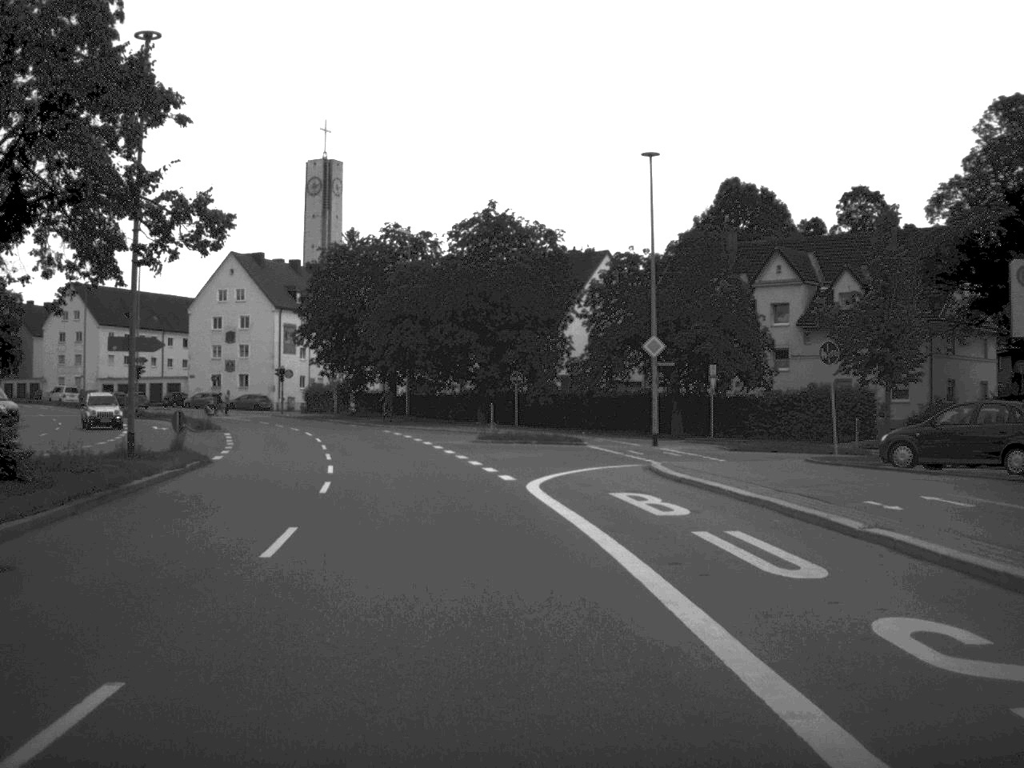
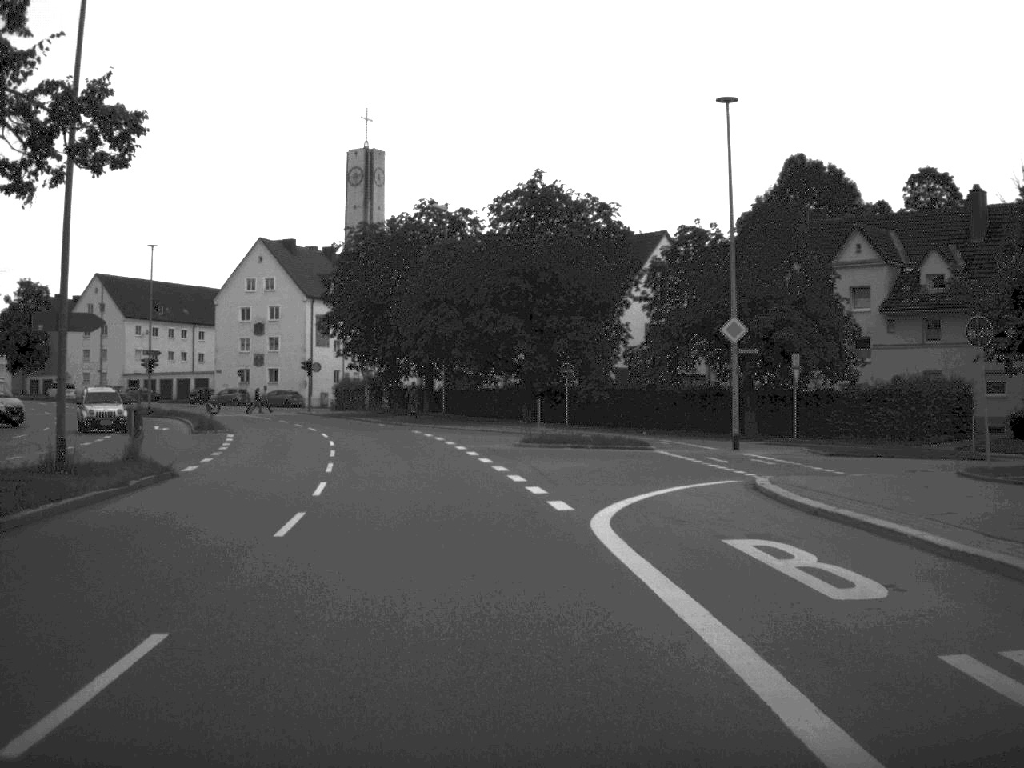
(-0.1, +7.6) m; -2°
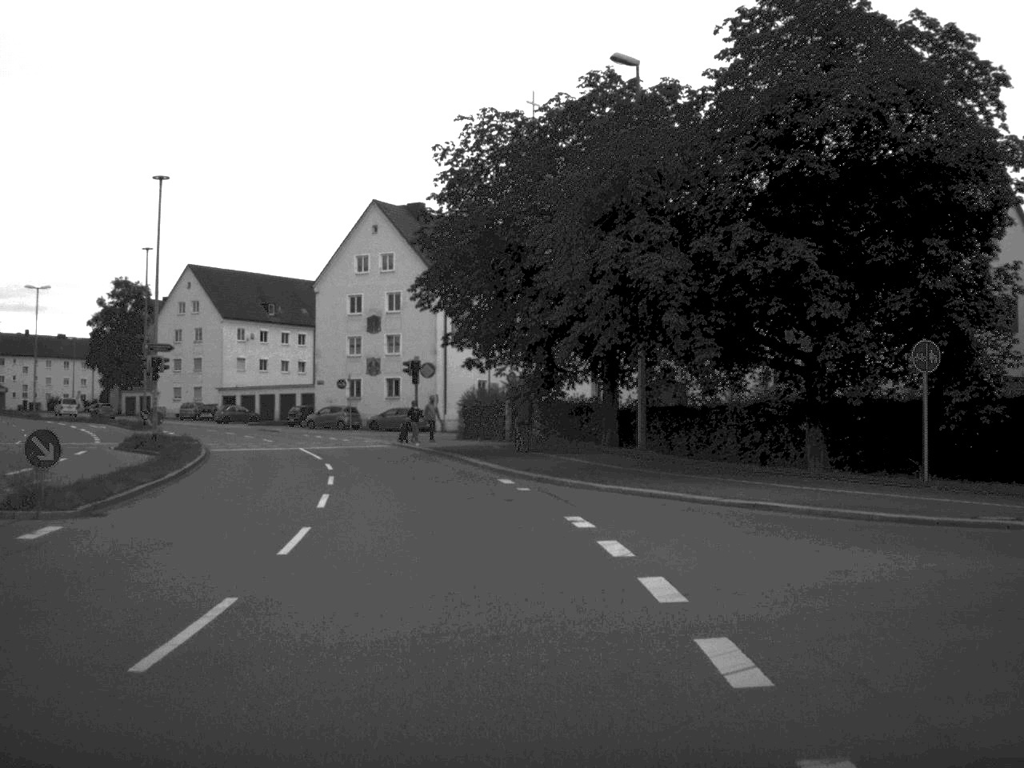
(-2.2, +30.4) m; -8°
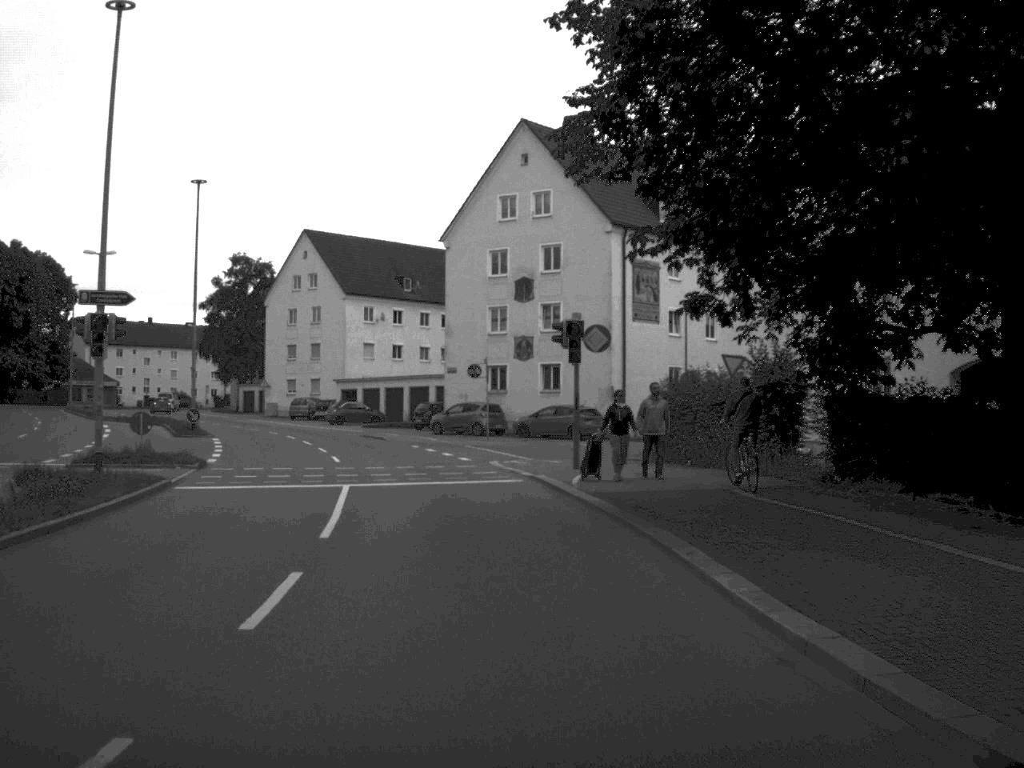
(-1.5, +22.3) m; -8°
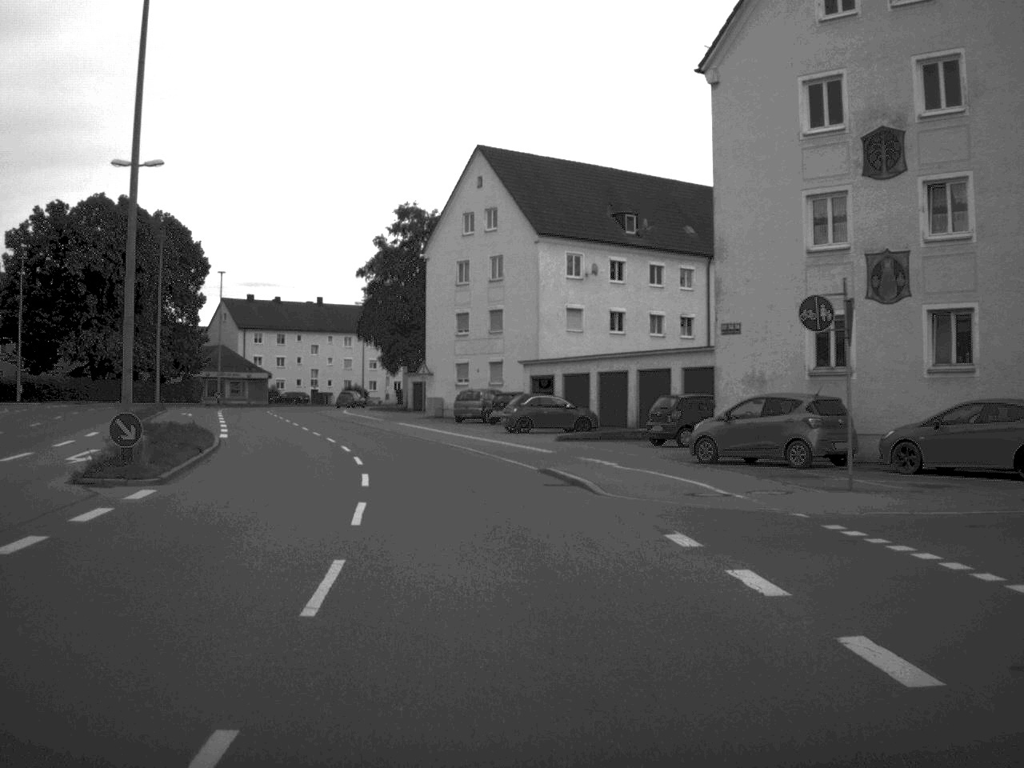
(-2.9, +30.7) m; -10°
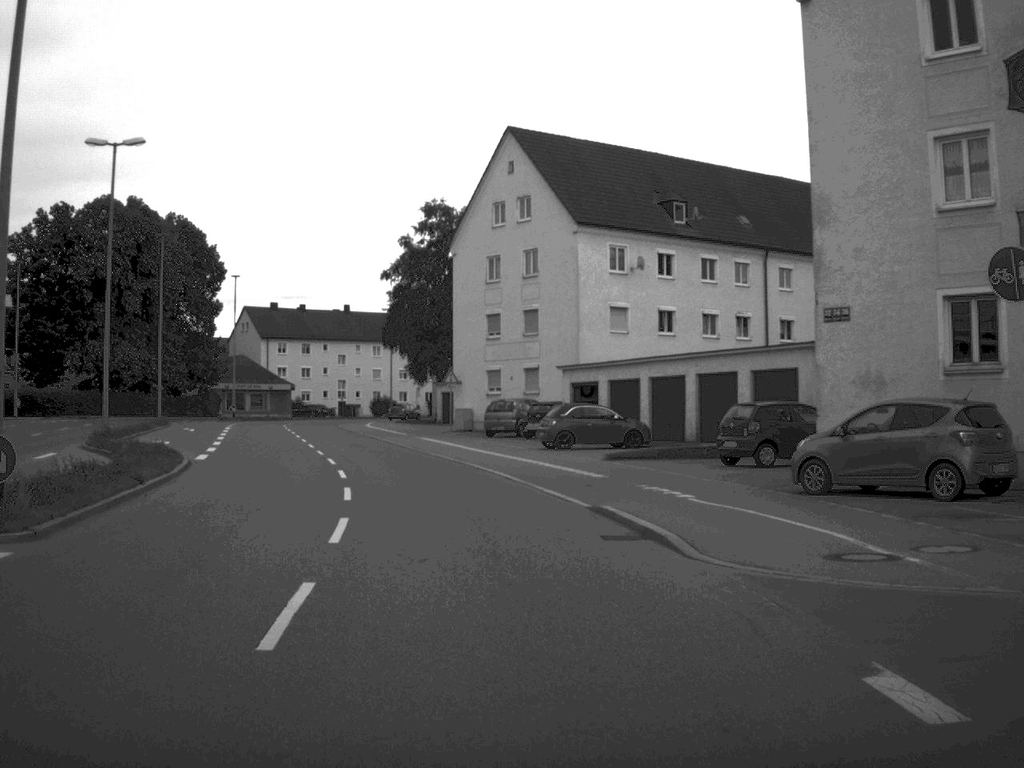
(-0.1, +7.0) m; -2°
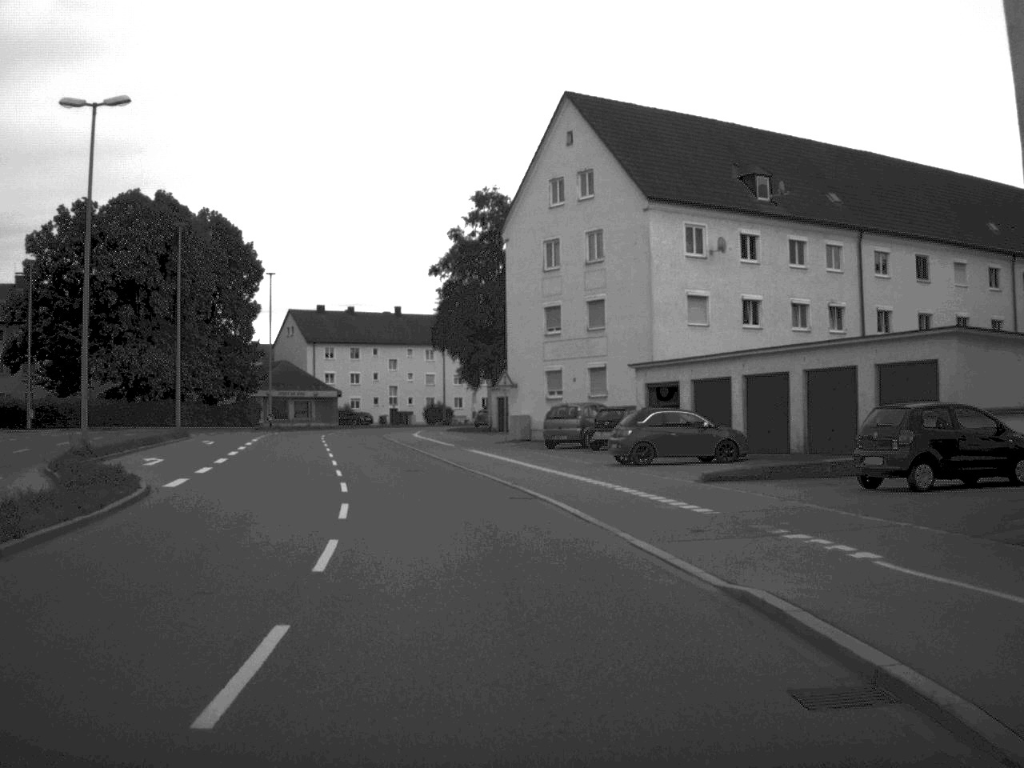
(-0.2, +7.7) m; -3°
